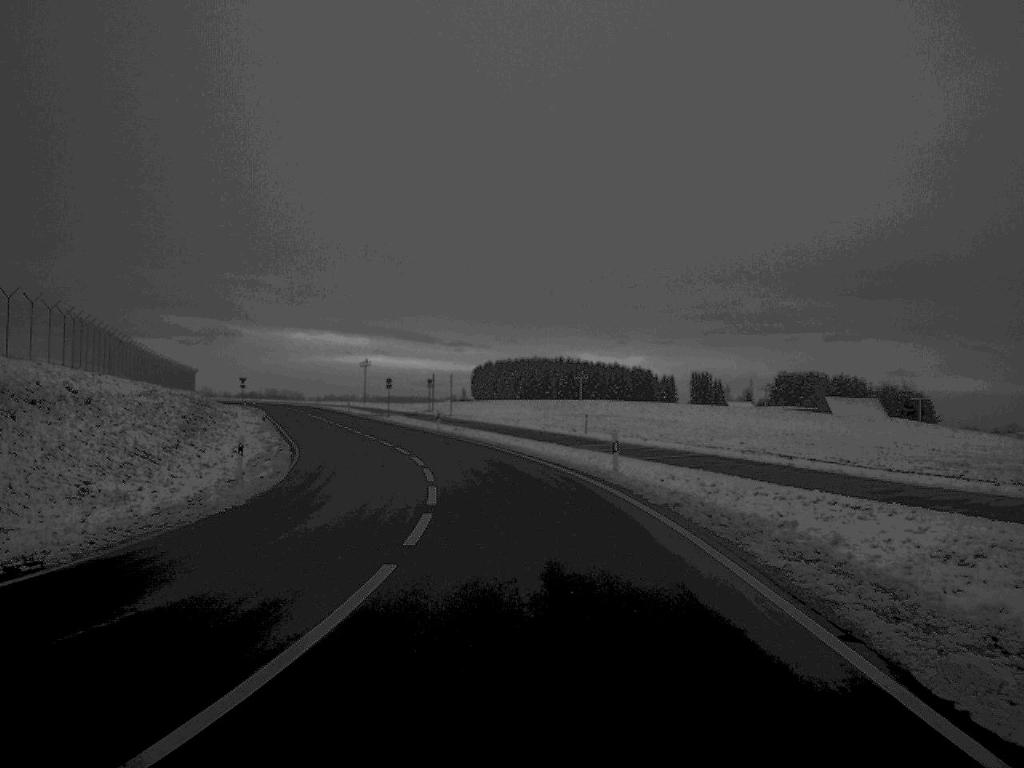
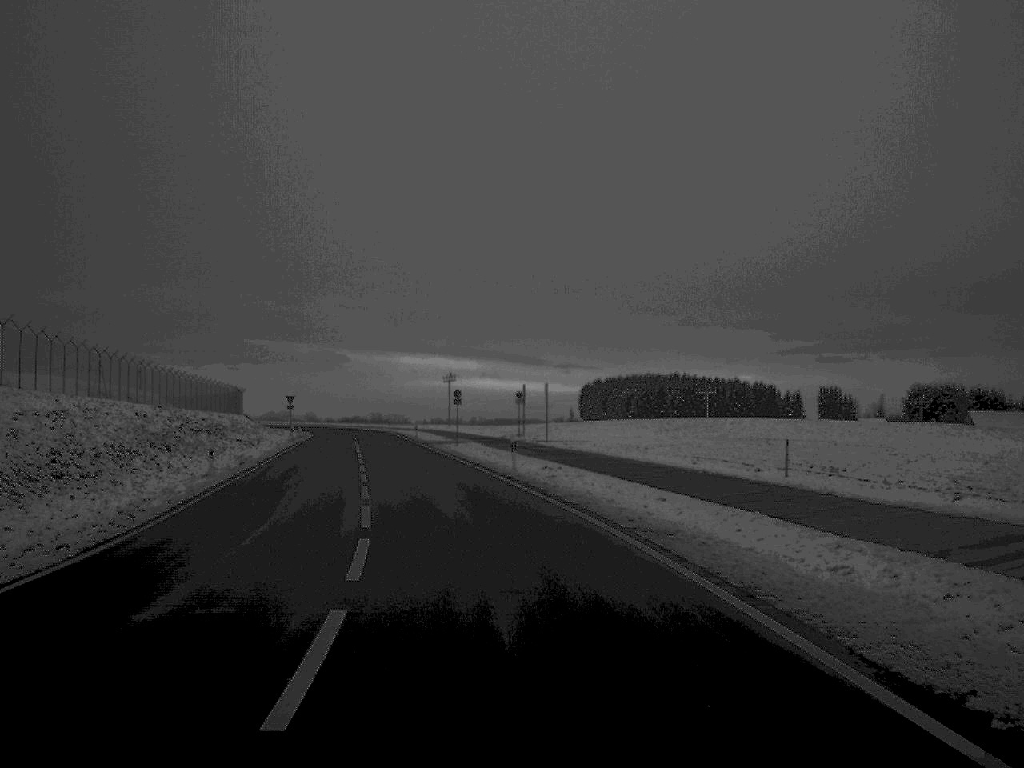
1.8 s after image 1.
(-0.8, +26.7) m; -5°
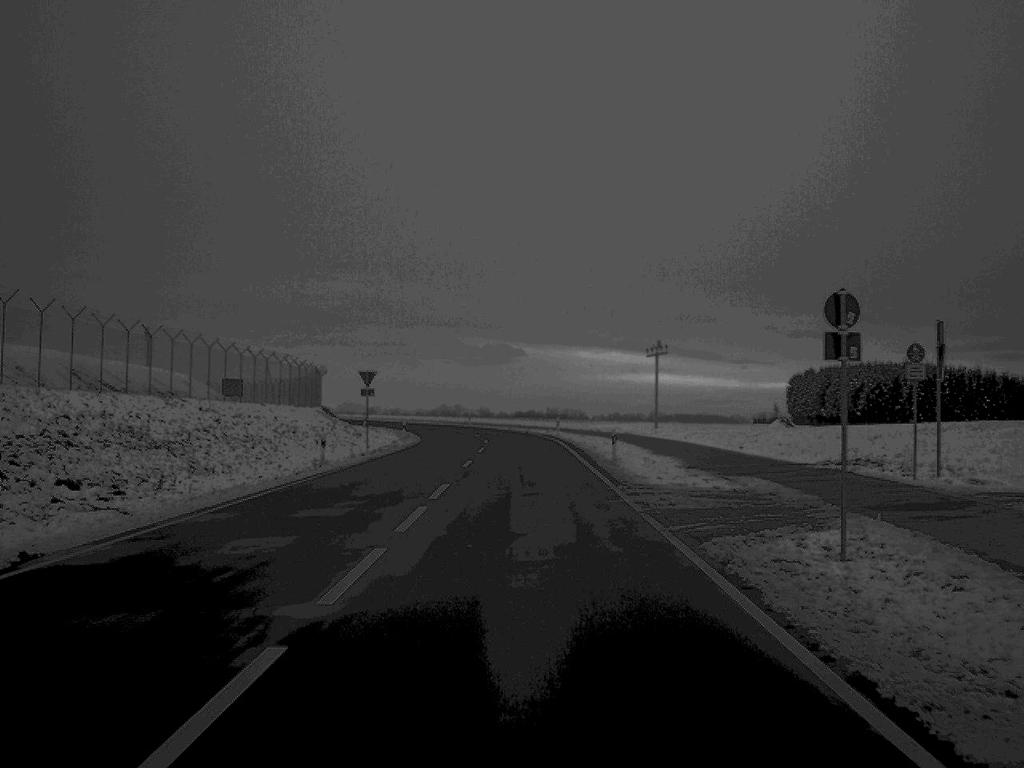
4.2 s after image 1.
(-4.7, +49.8) m; -8°
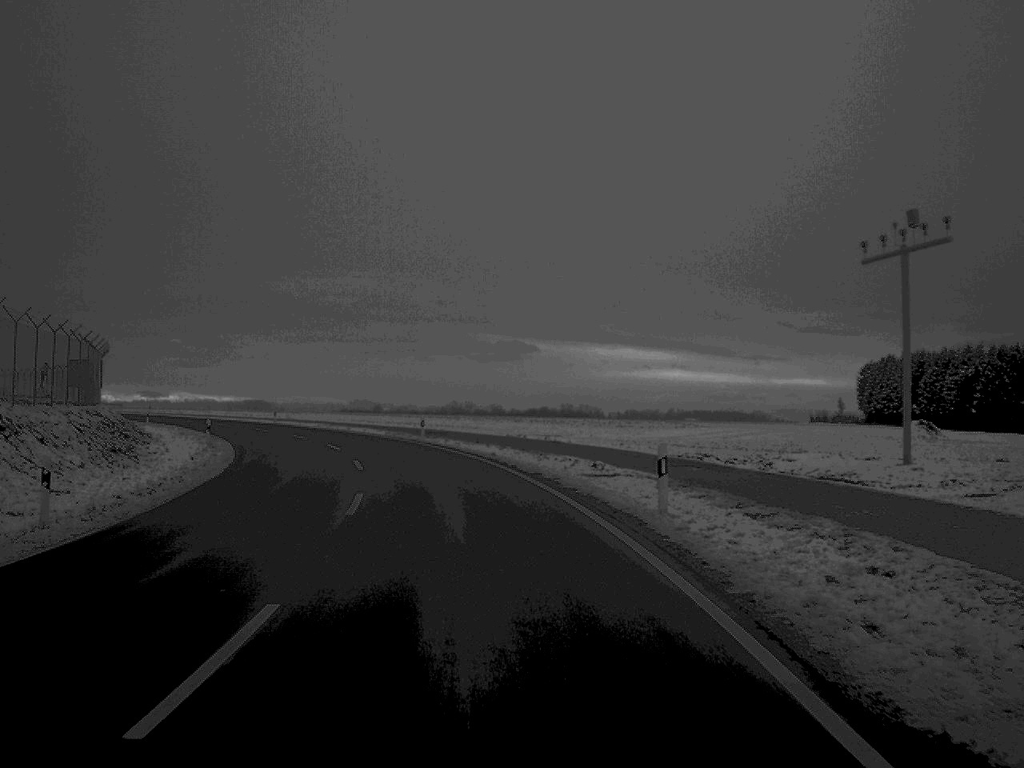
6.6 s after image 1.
(+0.2, +52.2) m; -1°
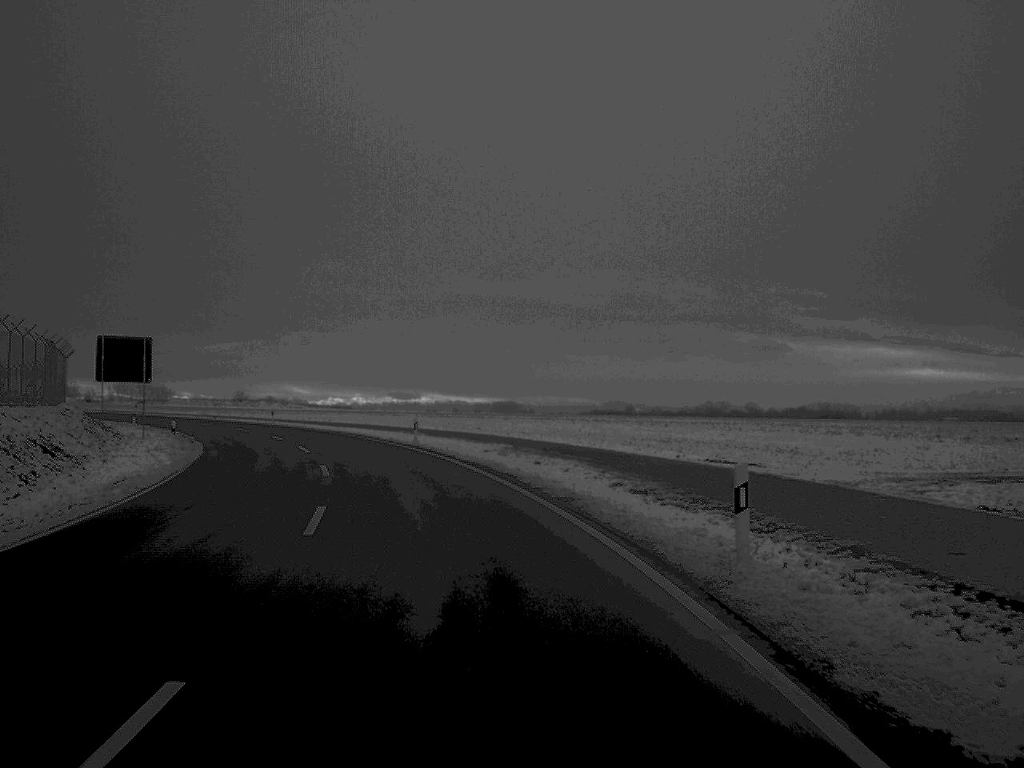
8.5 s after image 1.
(-3.6, +38.9) m; -11°
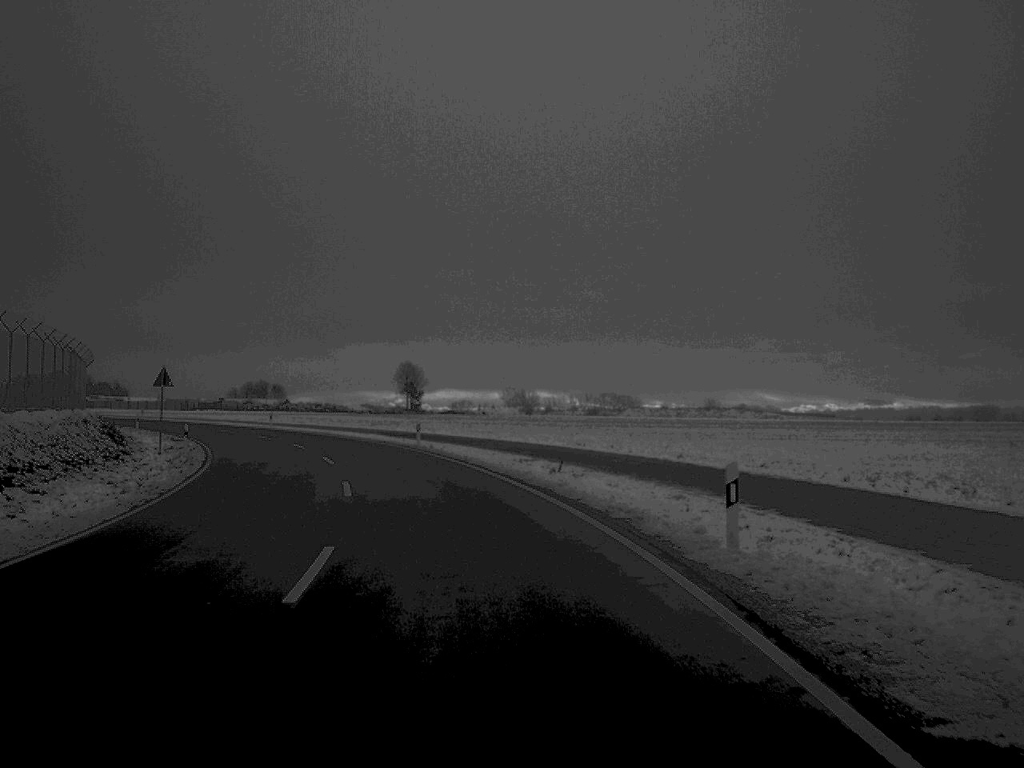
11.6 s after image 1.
(-12.0, +62.3) m; -21°
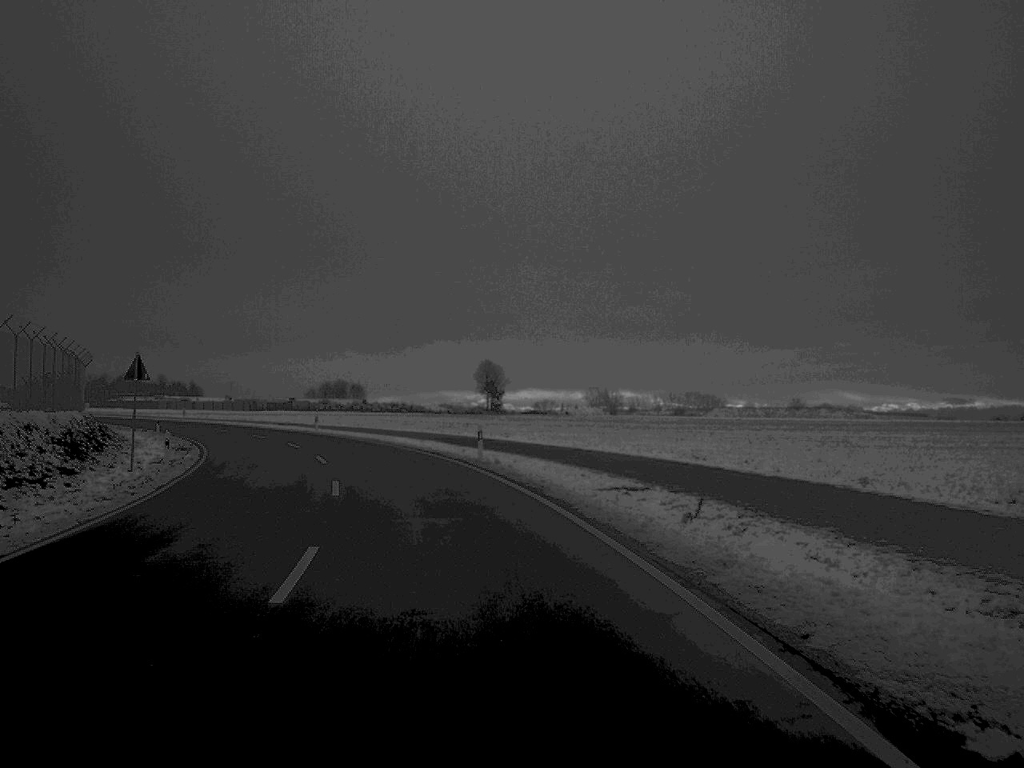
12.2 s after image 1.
(-0.4, +12.1) m; -4°
